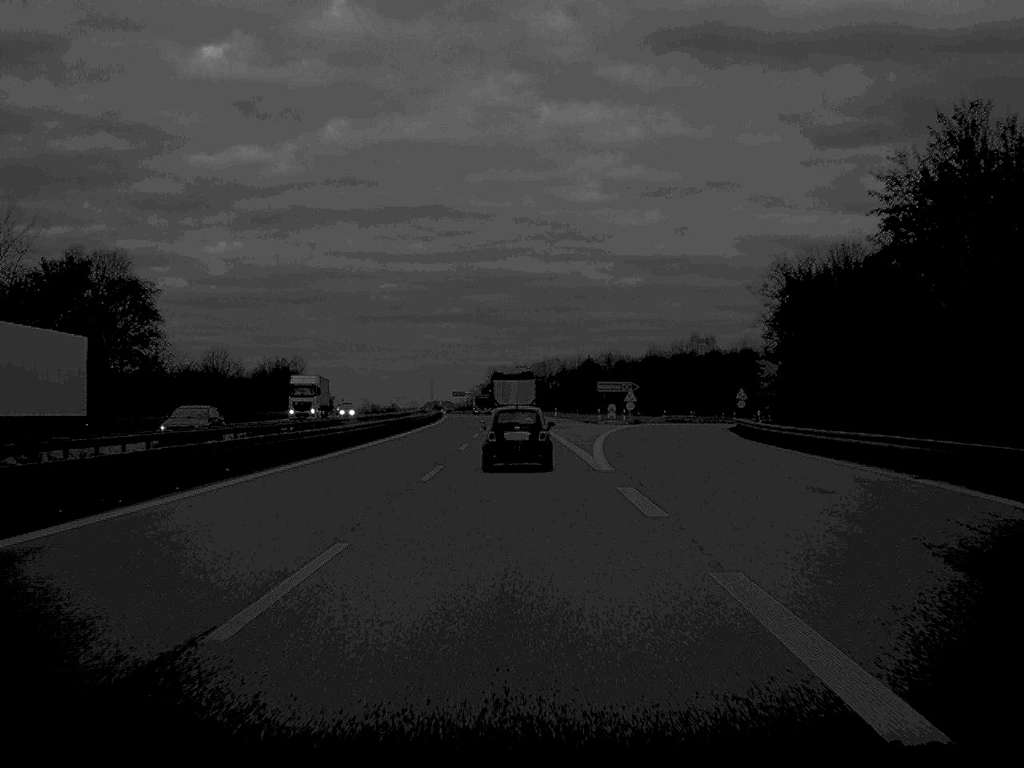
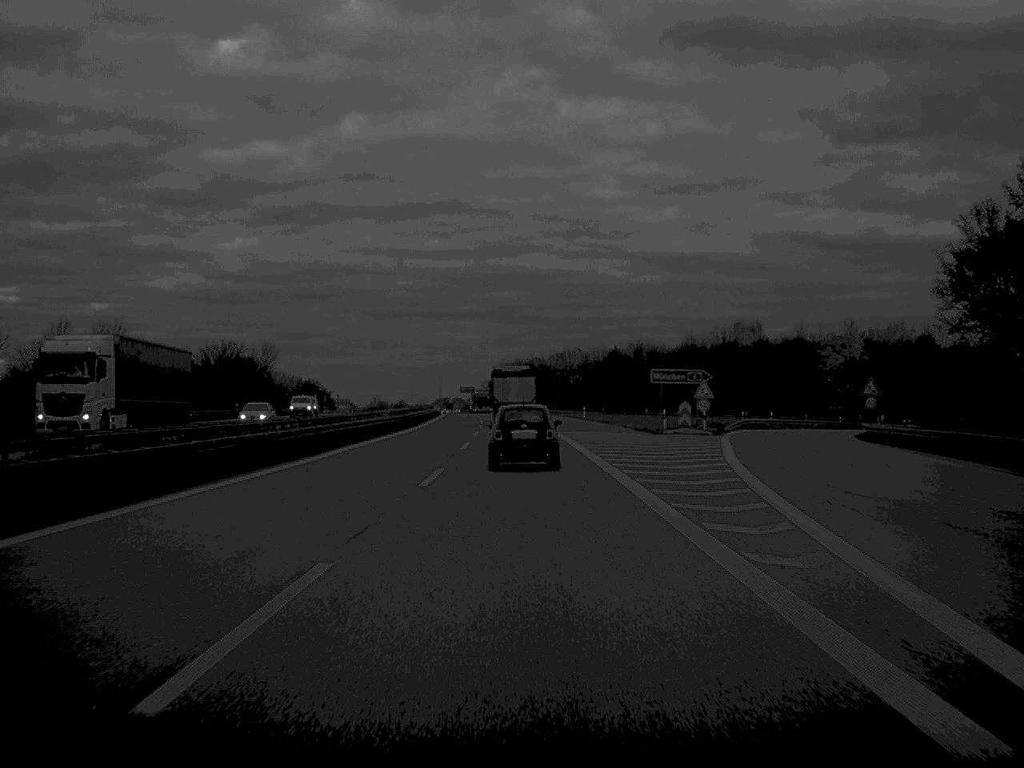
(-0.2, +37.8) m; -1°
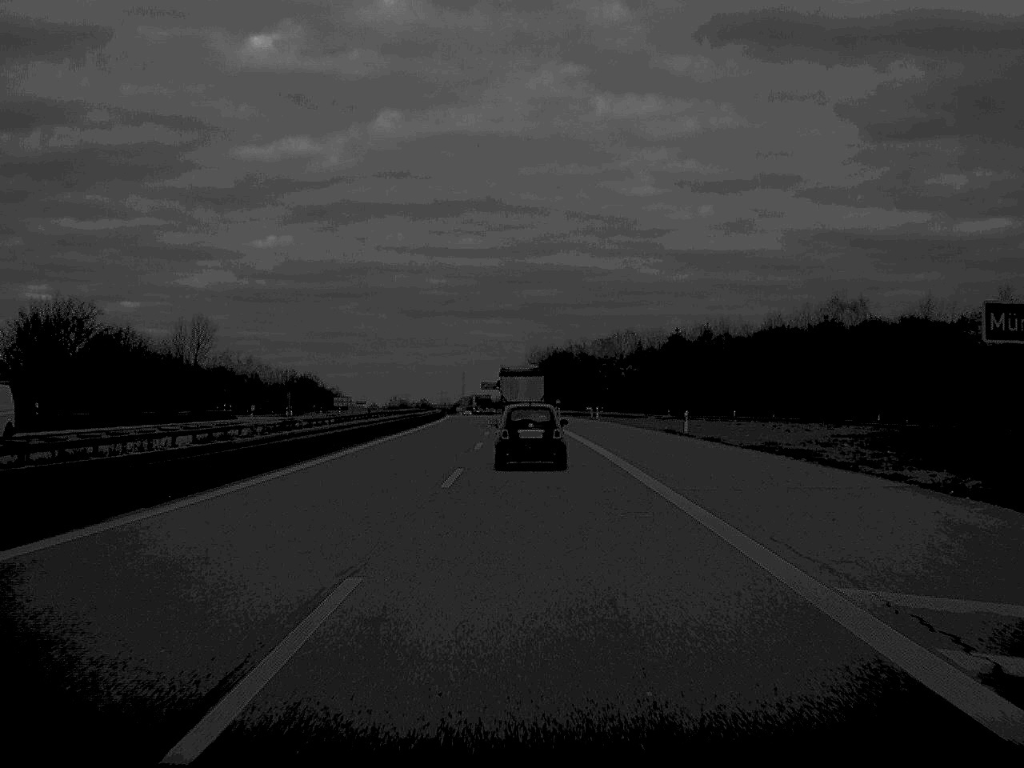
(-0.7, +54.3) m; -1°
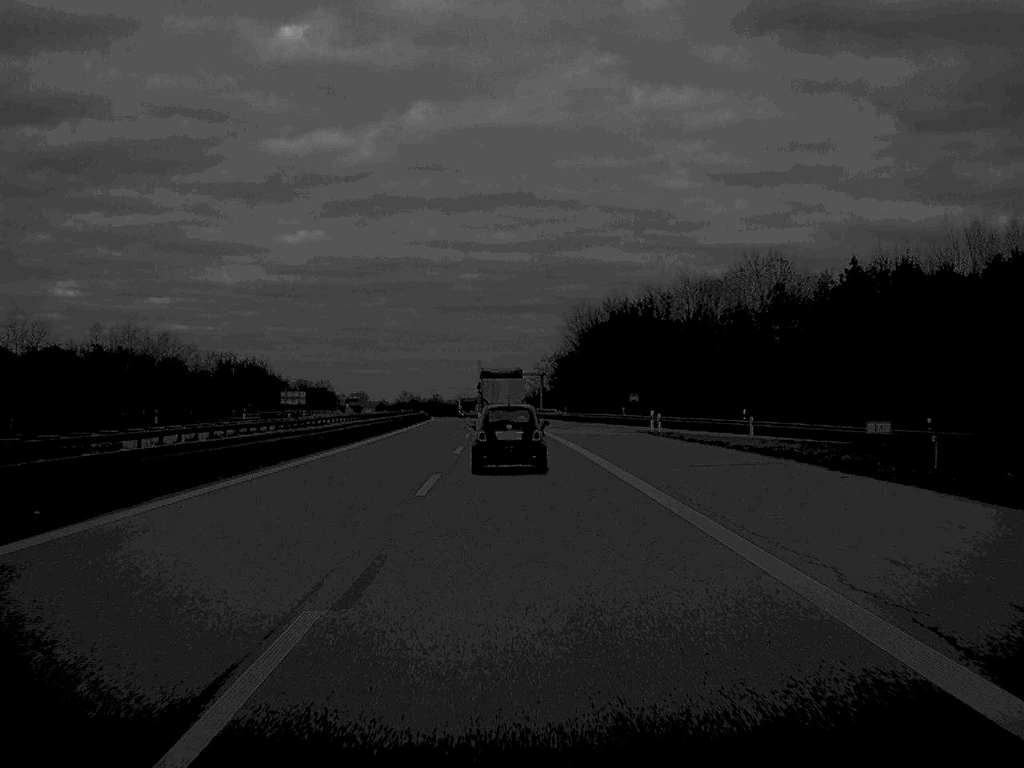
(-1.1, +91.4) m; -1°
